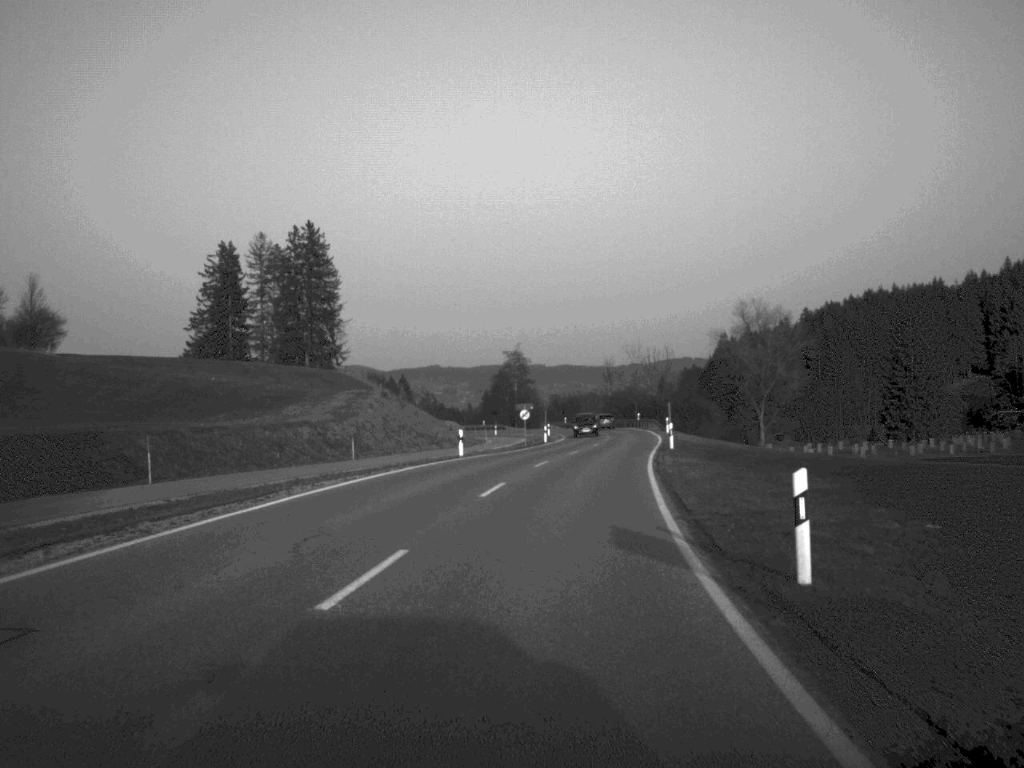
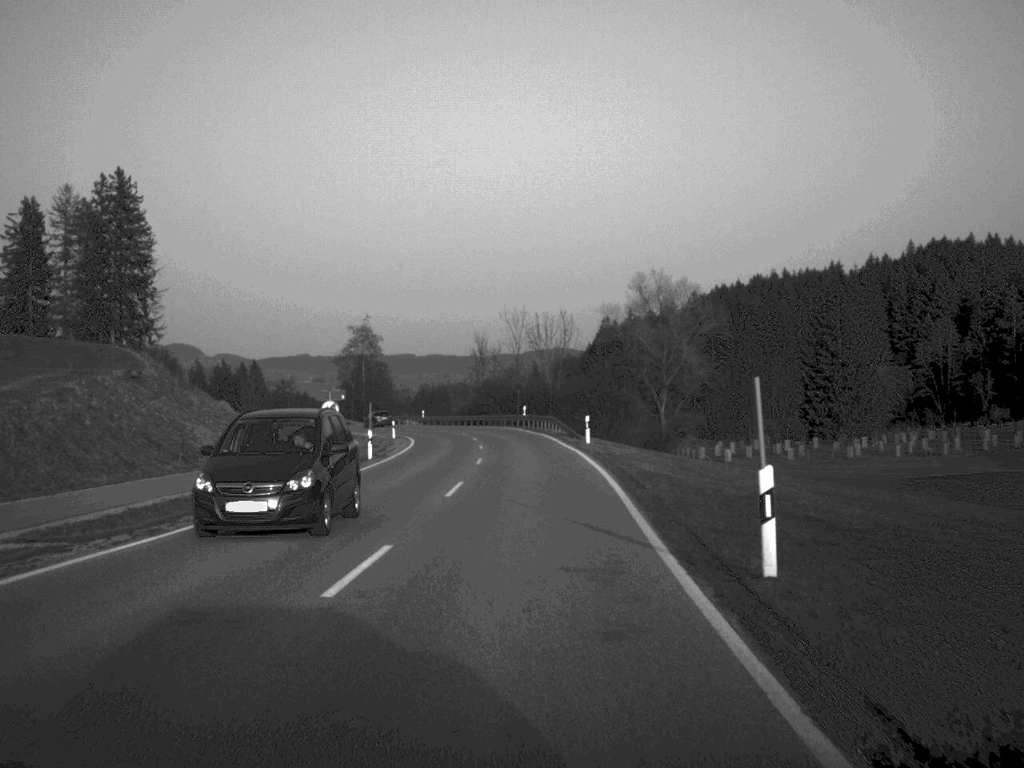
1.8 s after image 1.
(+2.0, +35.2) m; +6°
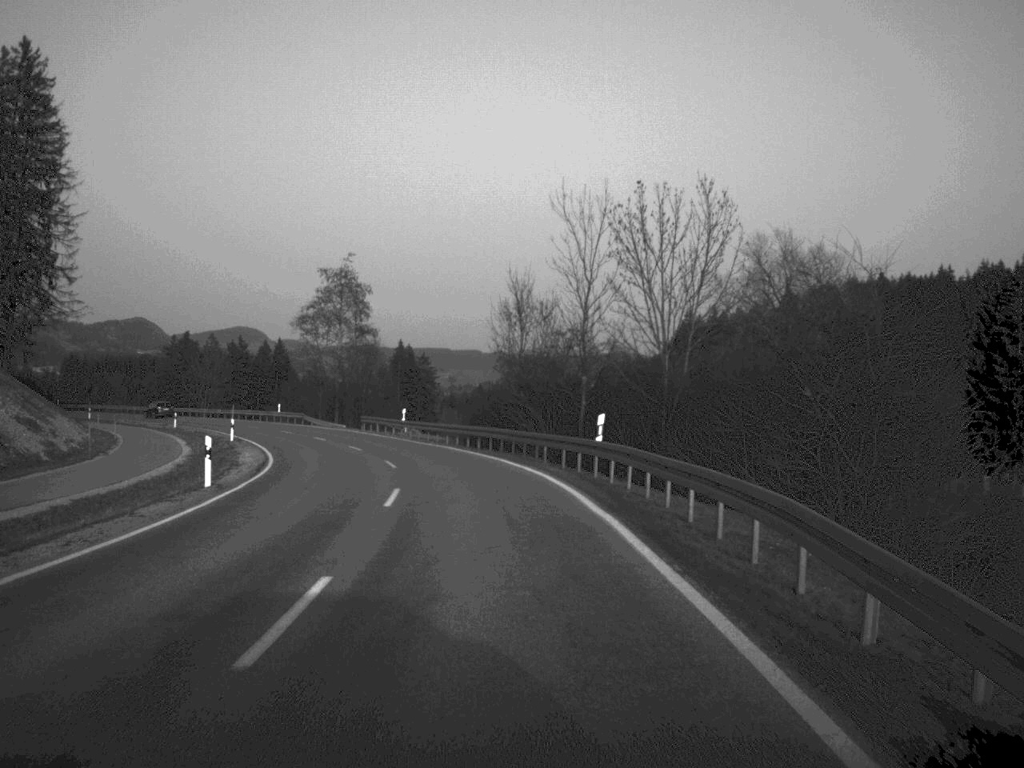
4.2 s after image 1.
(-0.2, +51.5) m; -3°
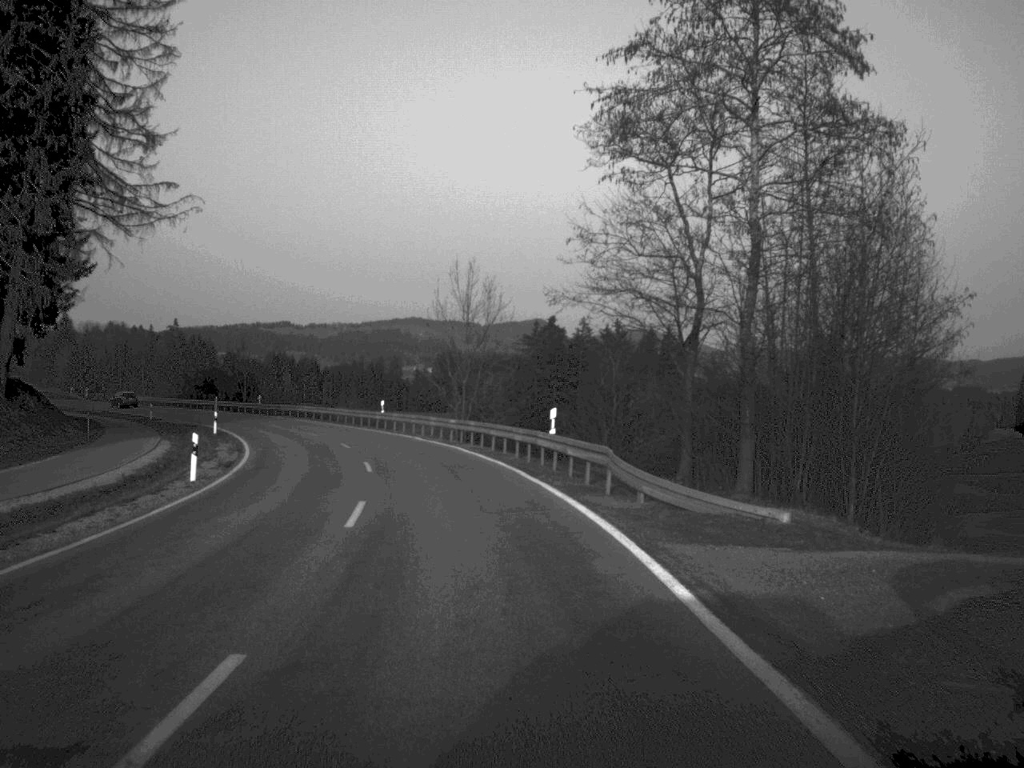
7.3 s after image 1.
(-9.4, +63.5) m; -18°
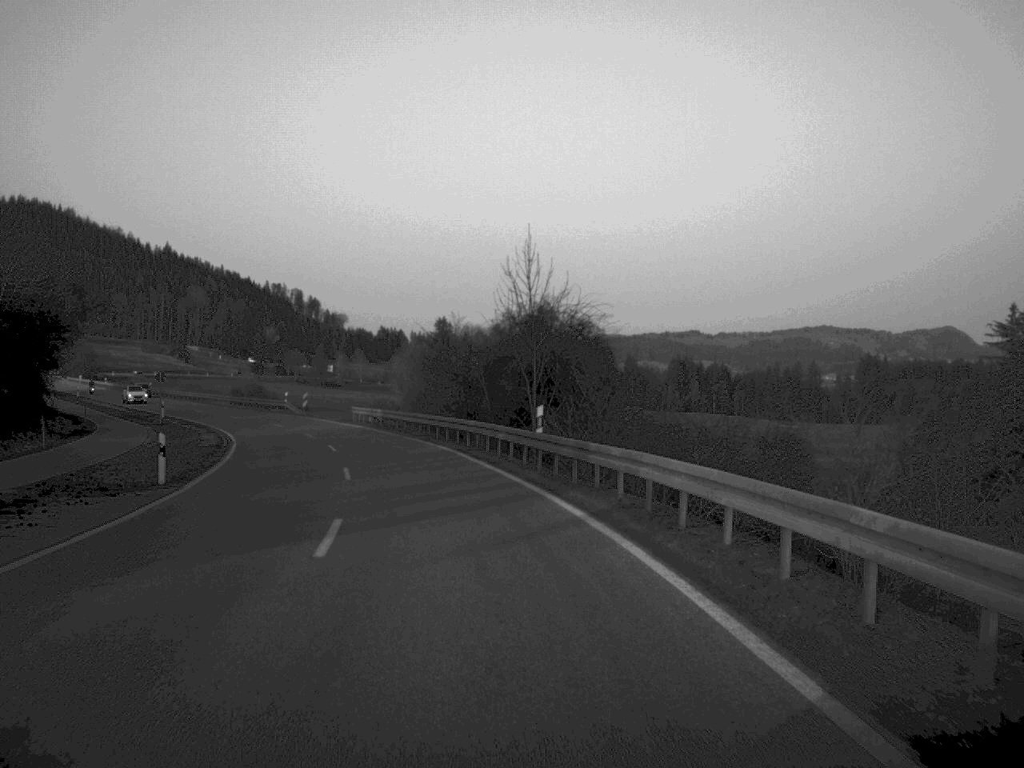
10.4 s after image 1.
(-10.2, +62.7) m; -18°
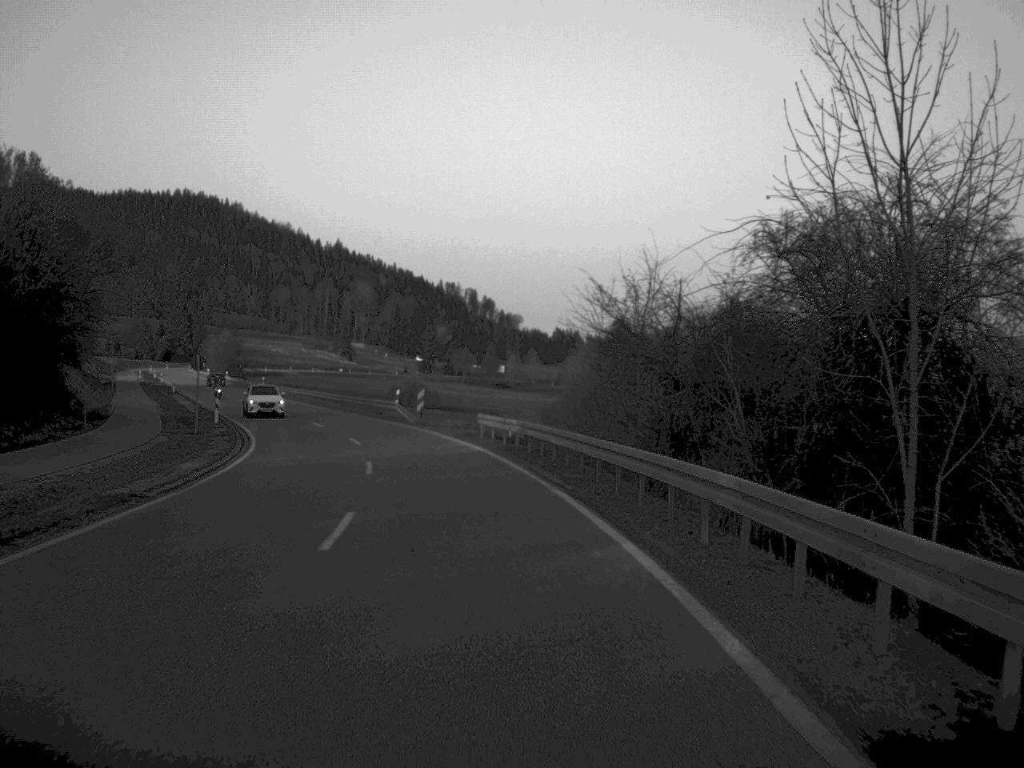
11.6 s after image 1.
(-1.6, +24.3) m; -8°
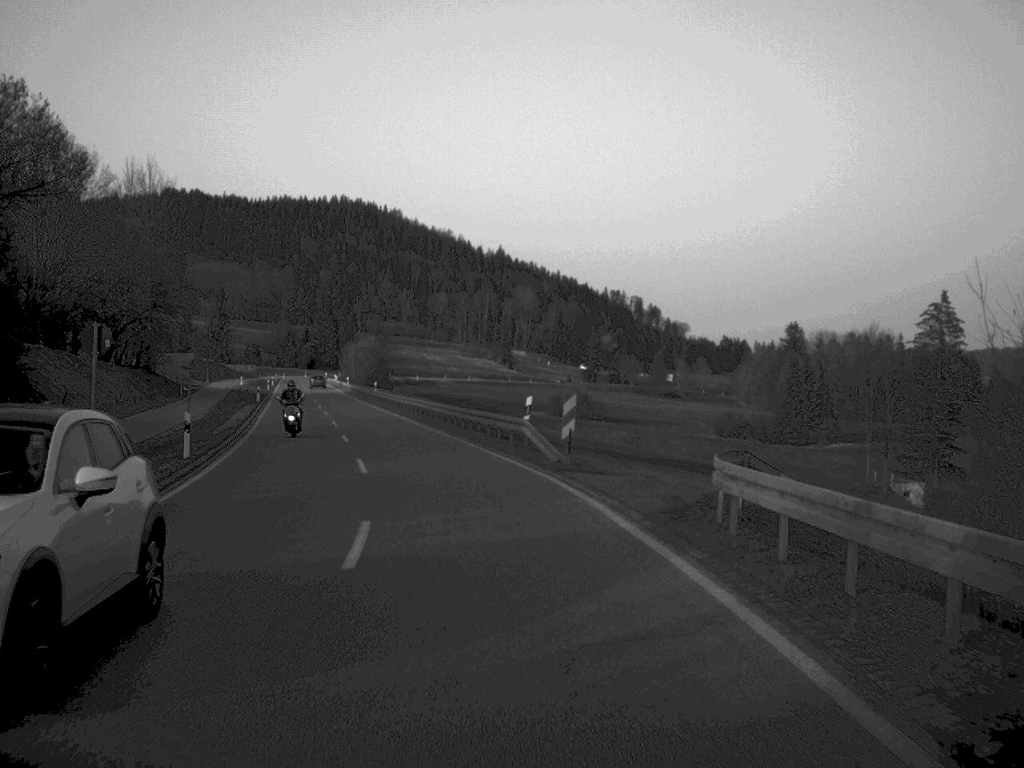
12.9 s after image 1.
(-1.6, +25.7) m; -7°
